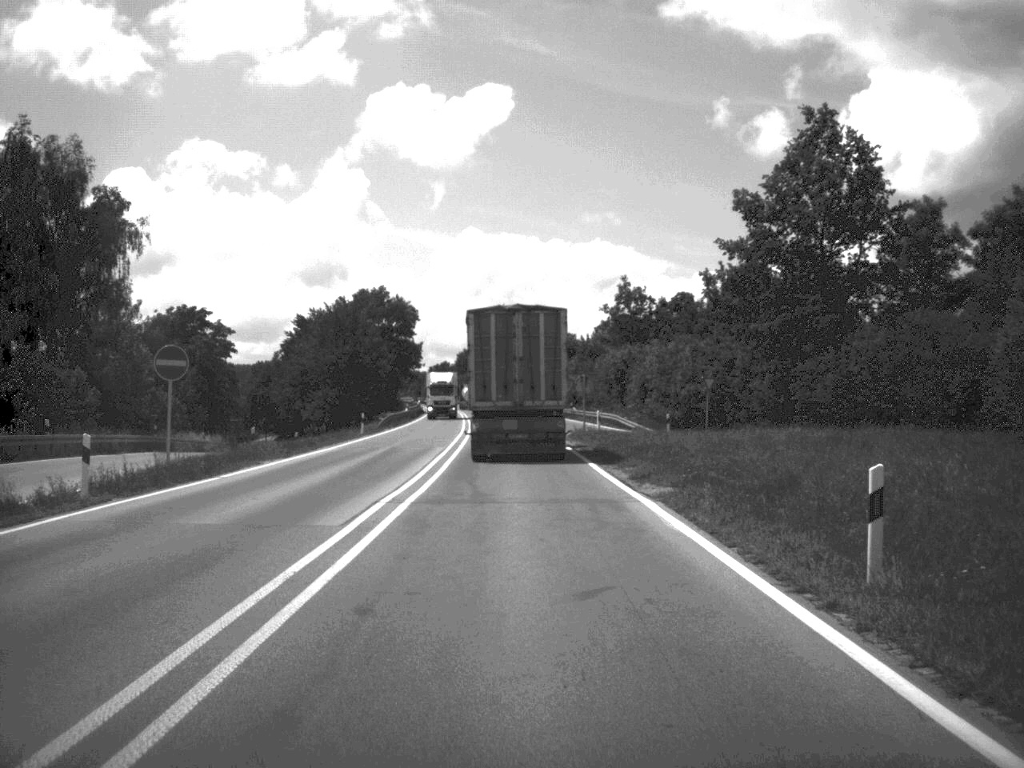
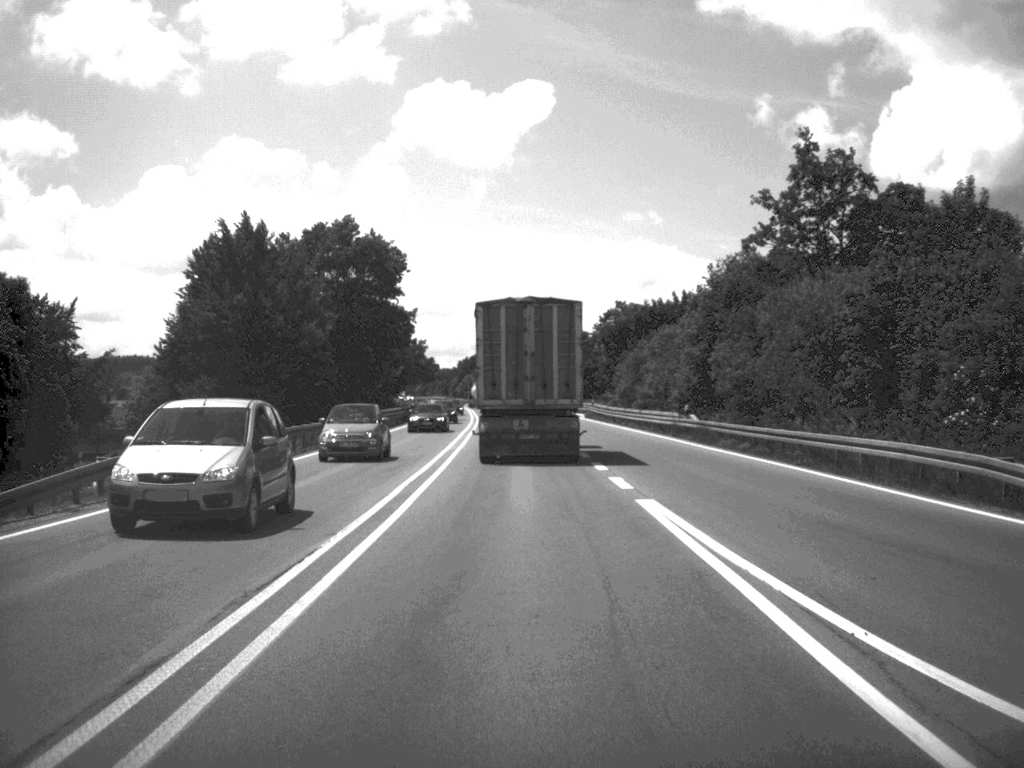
(-1.0, +57.1) m; -2°
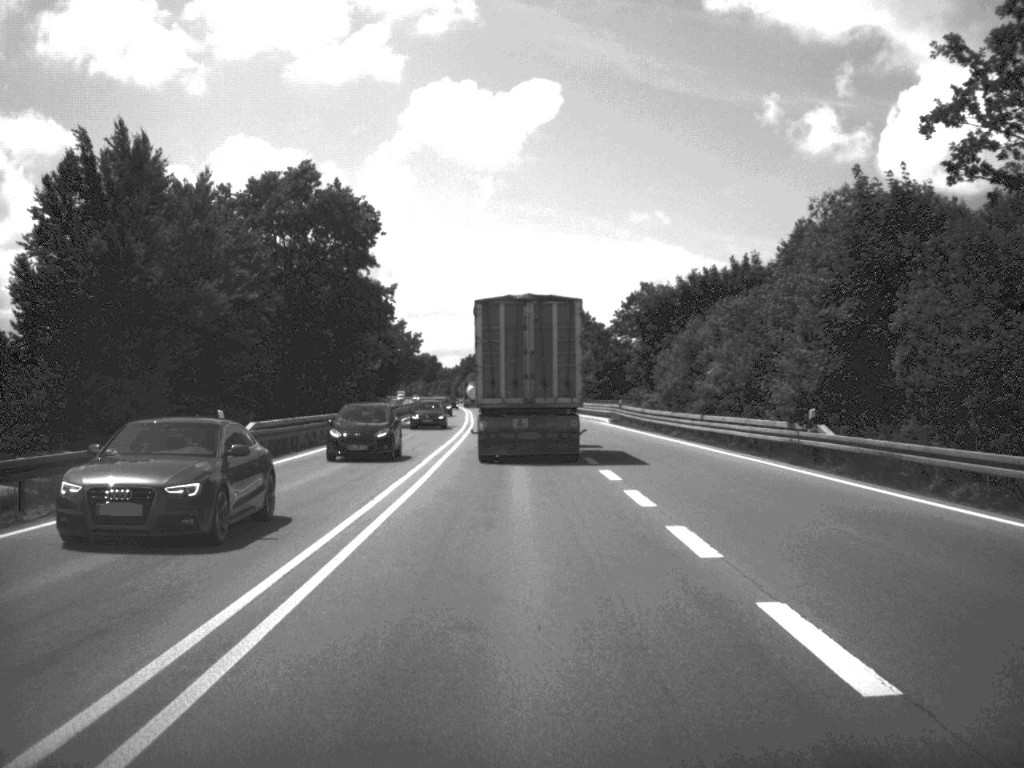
(-0.1, +21.5) m; 0°
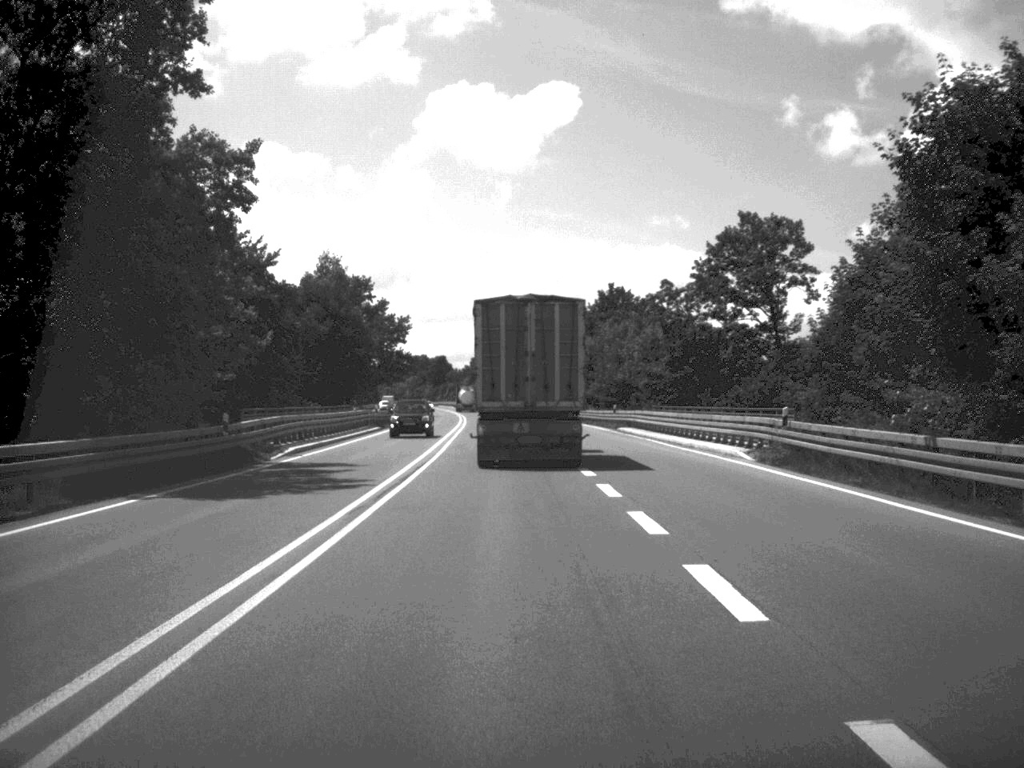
(-0.3, +44.8) m; -1°
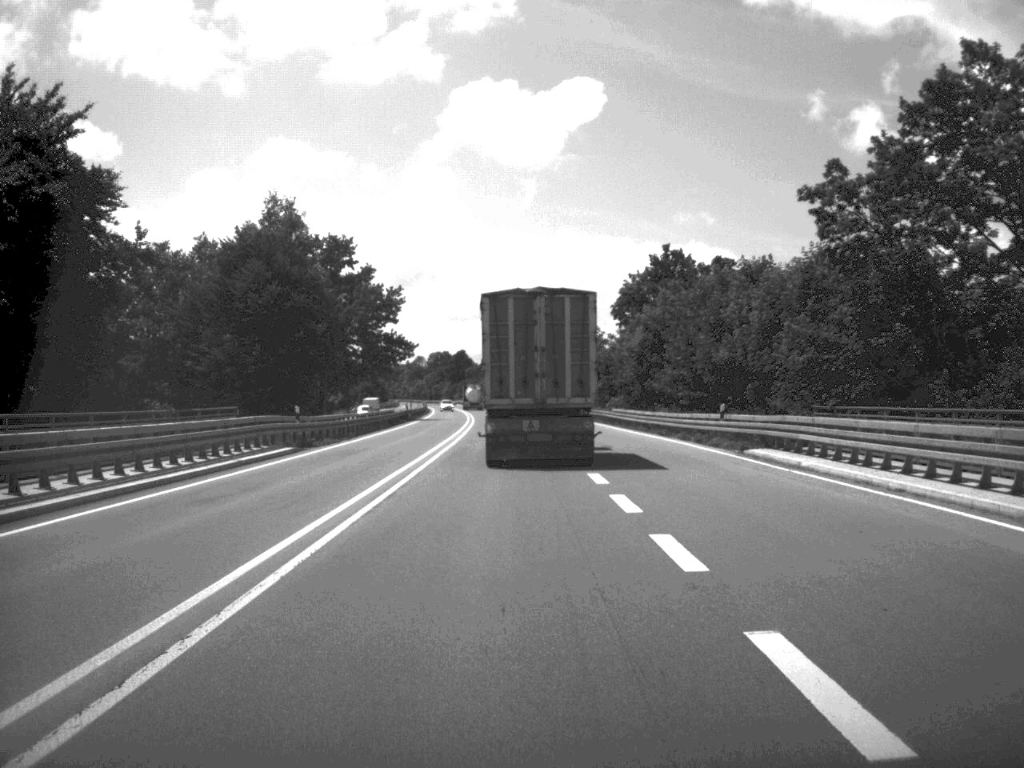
(-0.4, +33.1) m; -1°
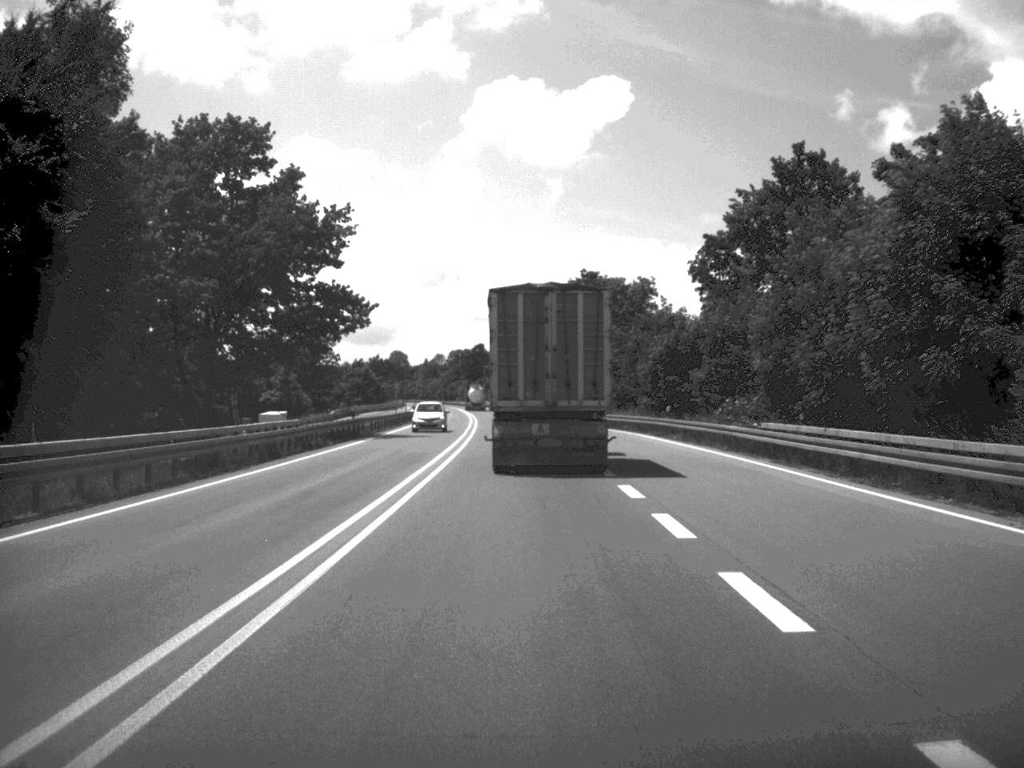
(-0.7, +44.1) m; -1°
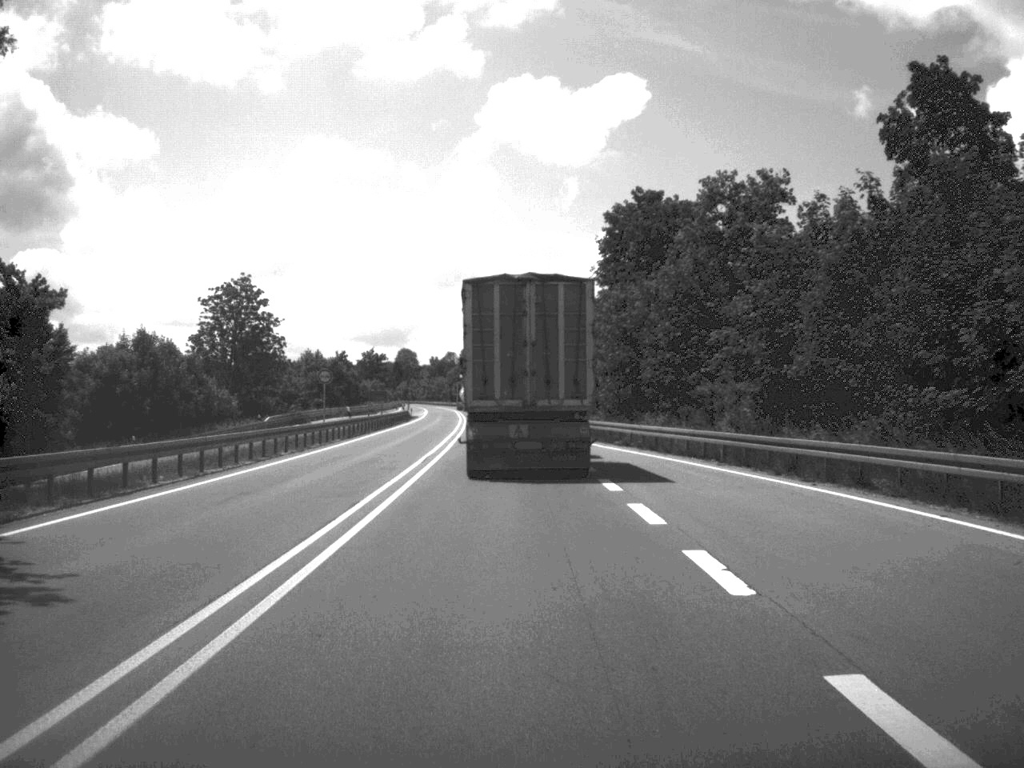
(-0.3, +45.7) m; -1°
